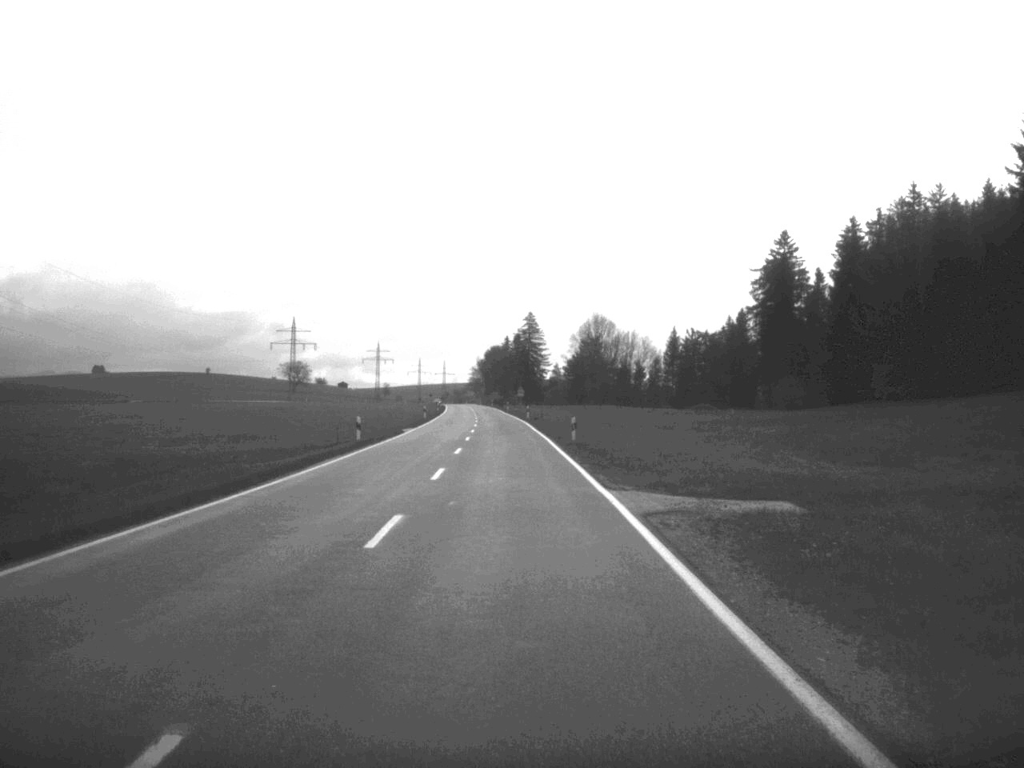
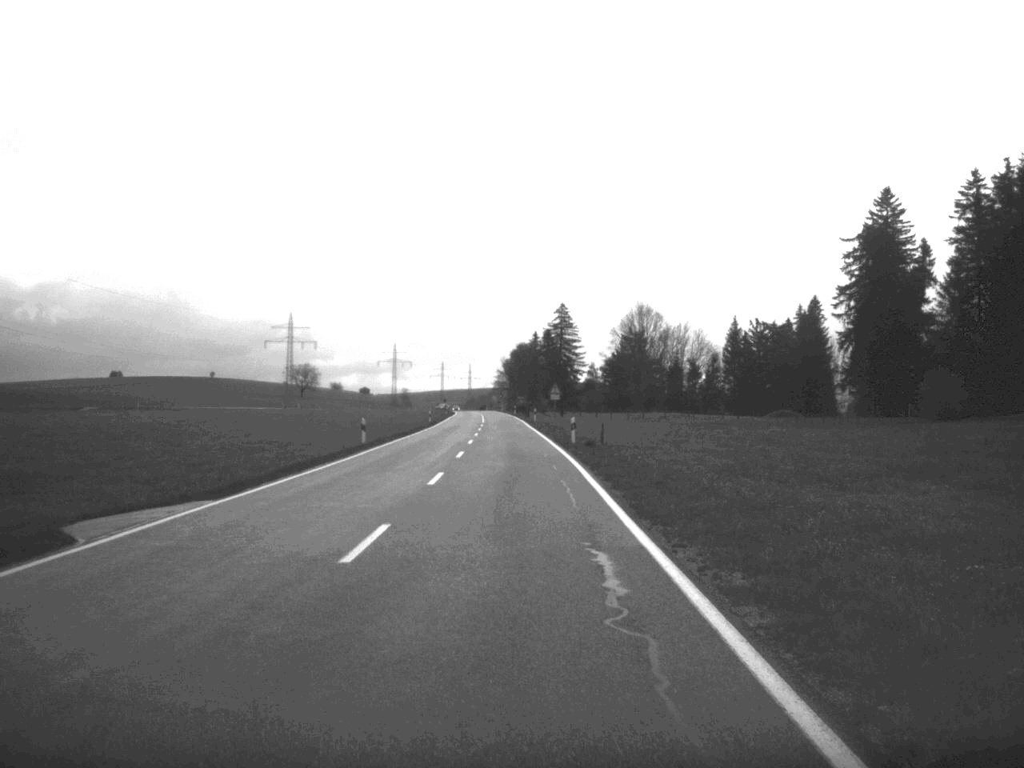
(-0.5, +48.0) m; -1°
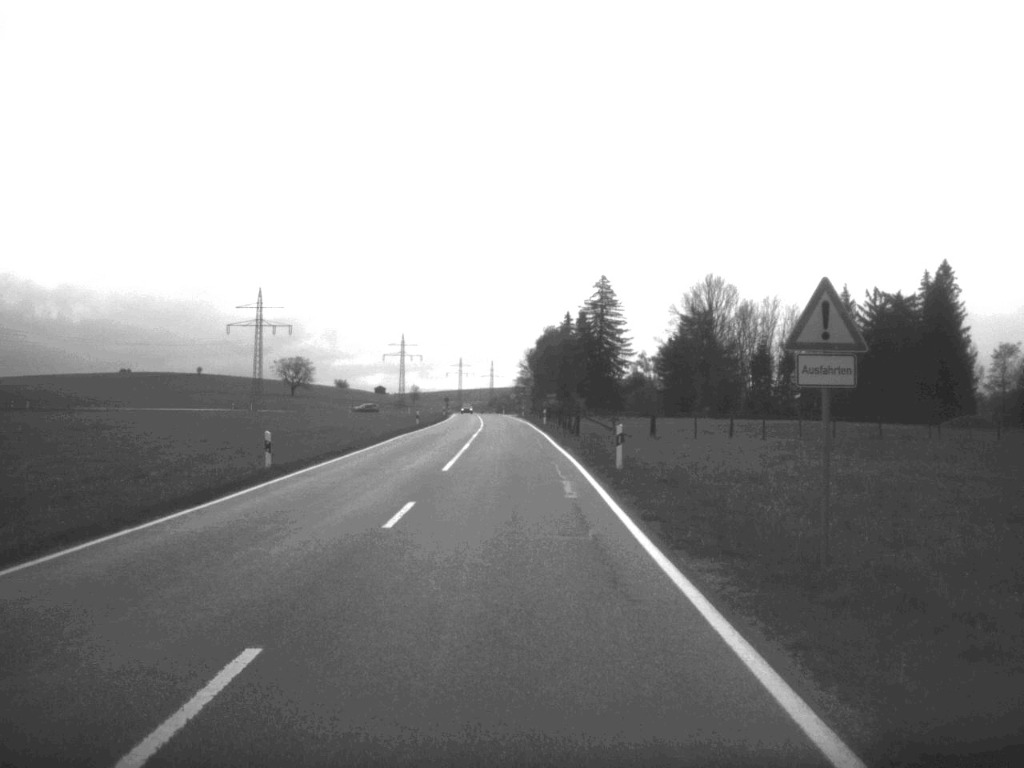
(-0.8, +67.0) m; -1°
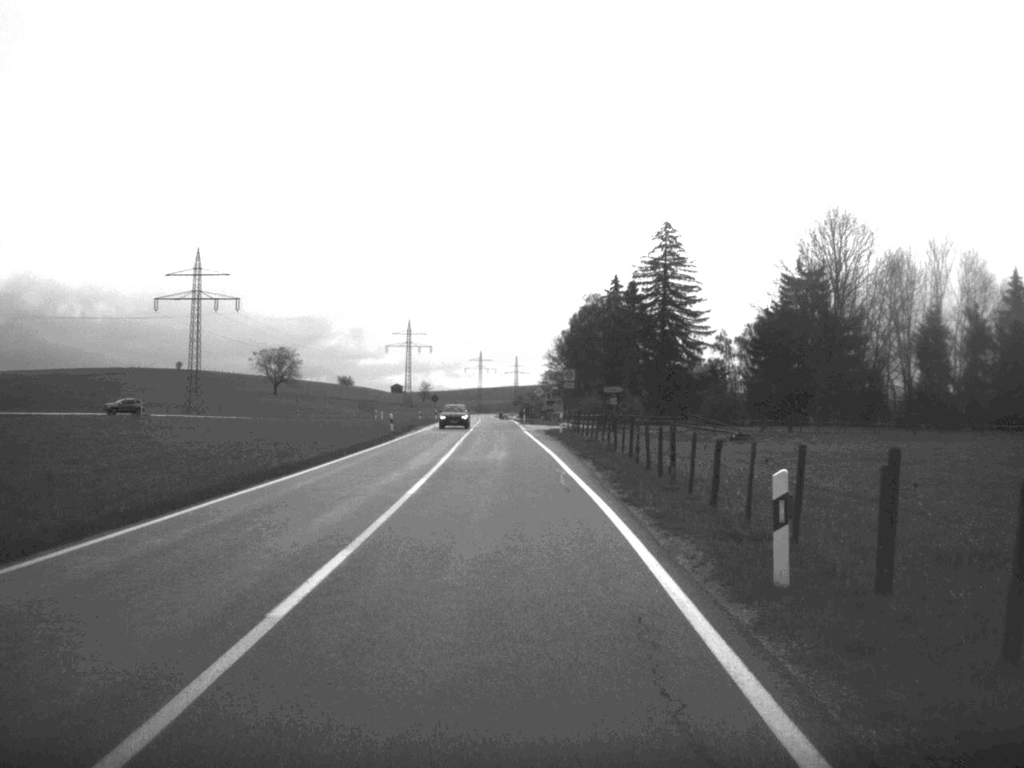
(-0.7, +67.9) m; -1°
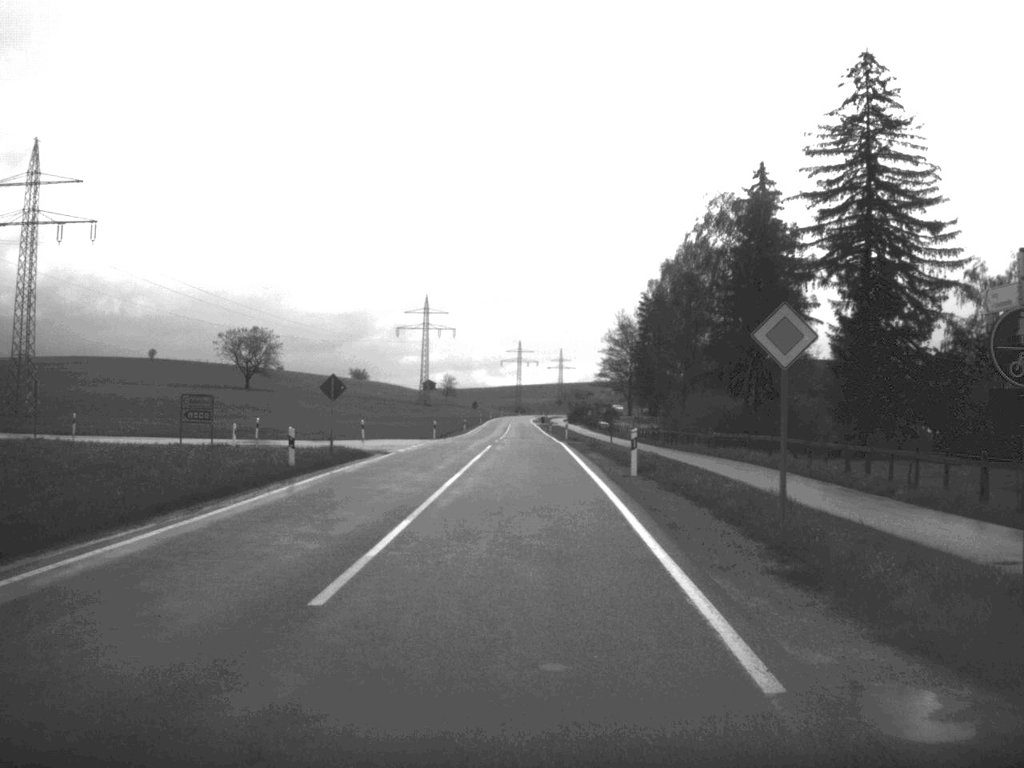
(-1.7, +81.1) m; -2°
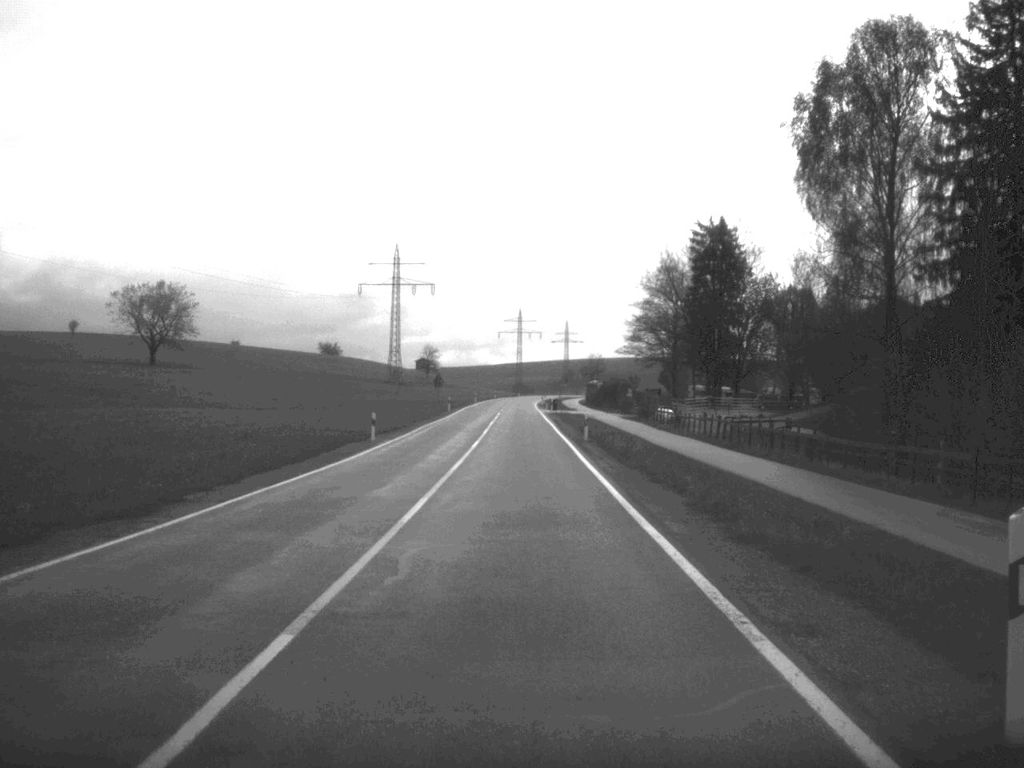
(+0.1, +67.7) m; 0°
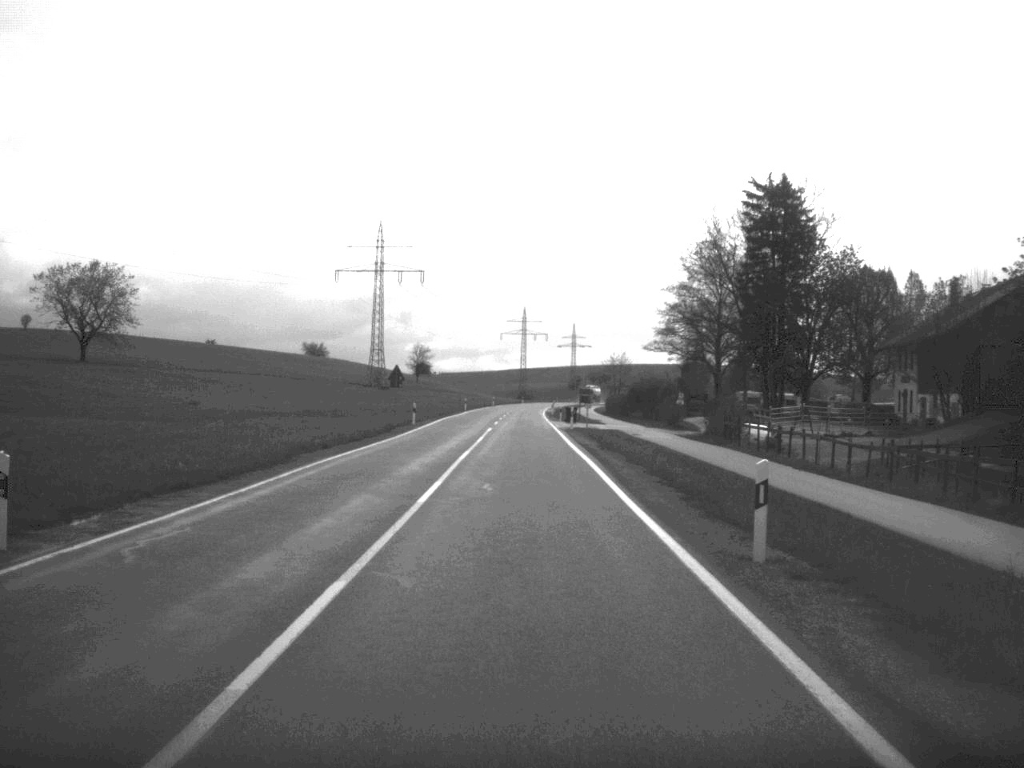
(-0.1, +33.2) m; 0°
